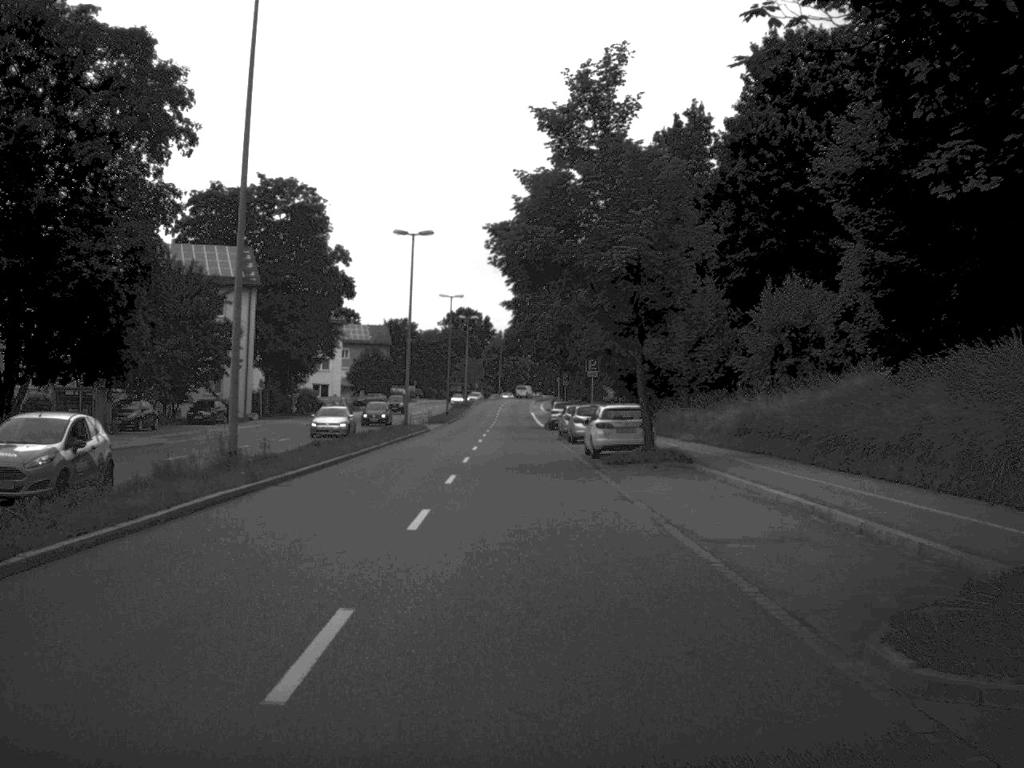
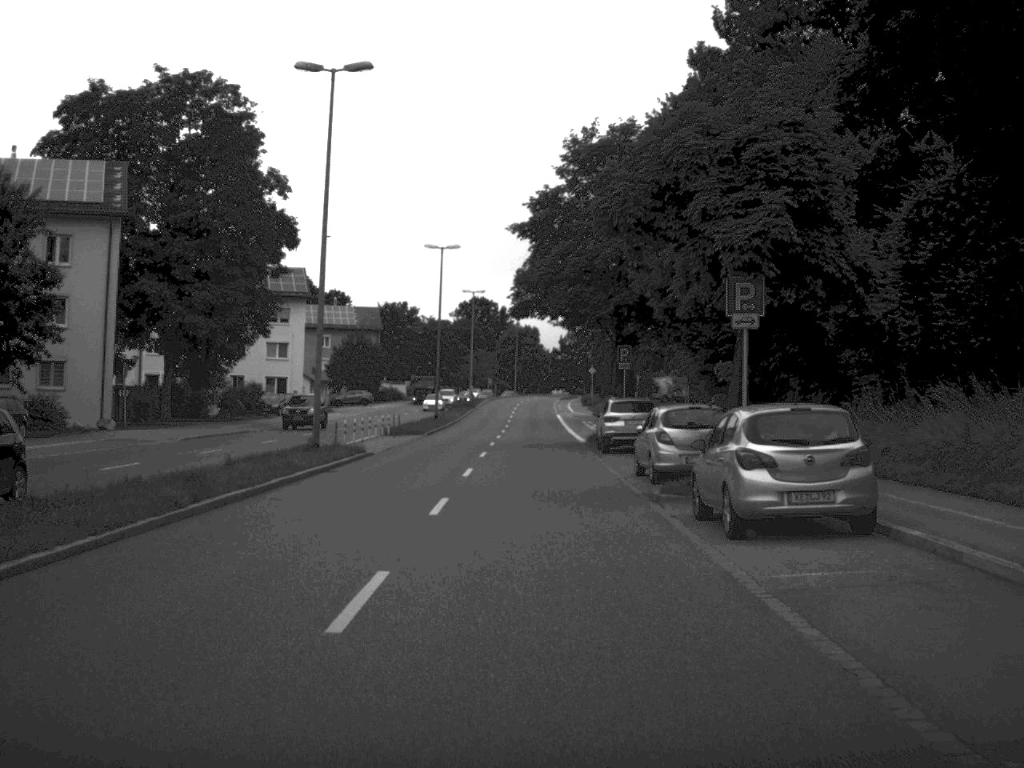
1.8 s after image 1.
(-0.3, +33.4) m; -1°
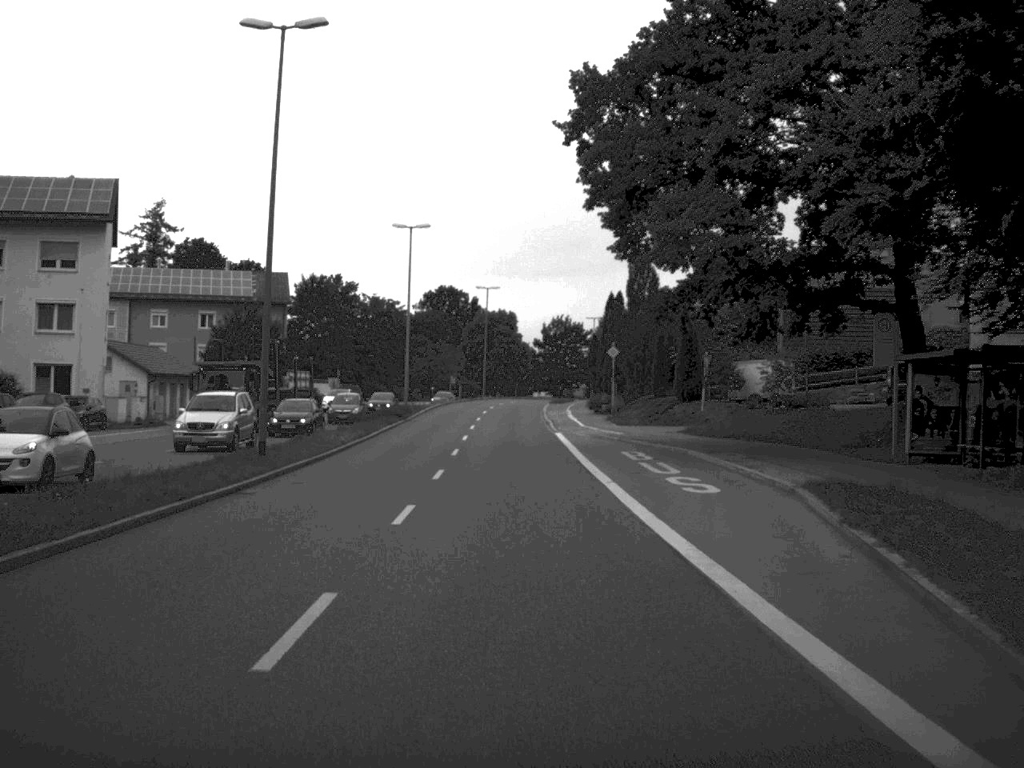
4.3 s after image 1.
(+0.2, +45.3) m; +1°
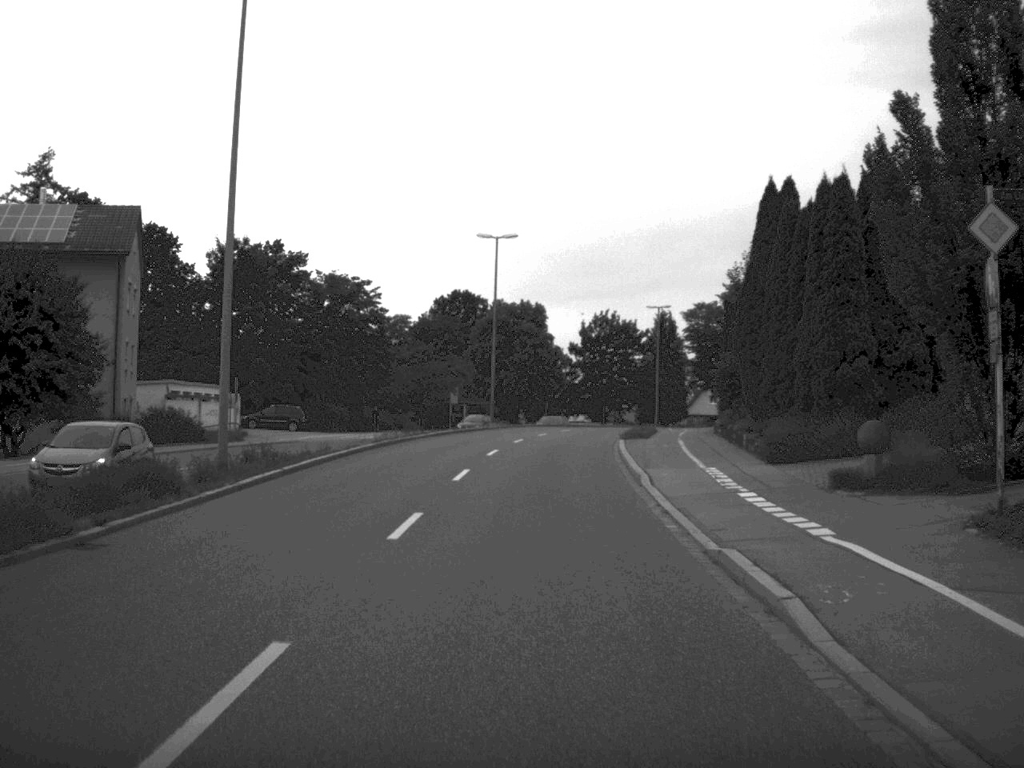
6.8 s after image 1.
(-0.6, +46.8) m; -1°
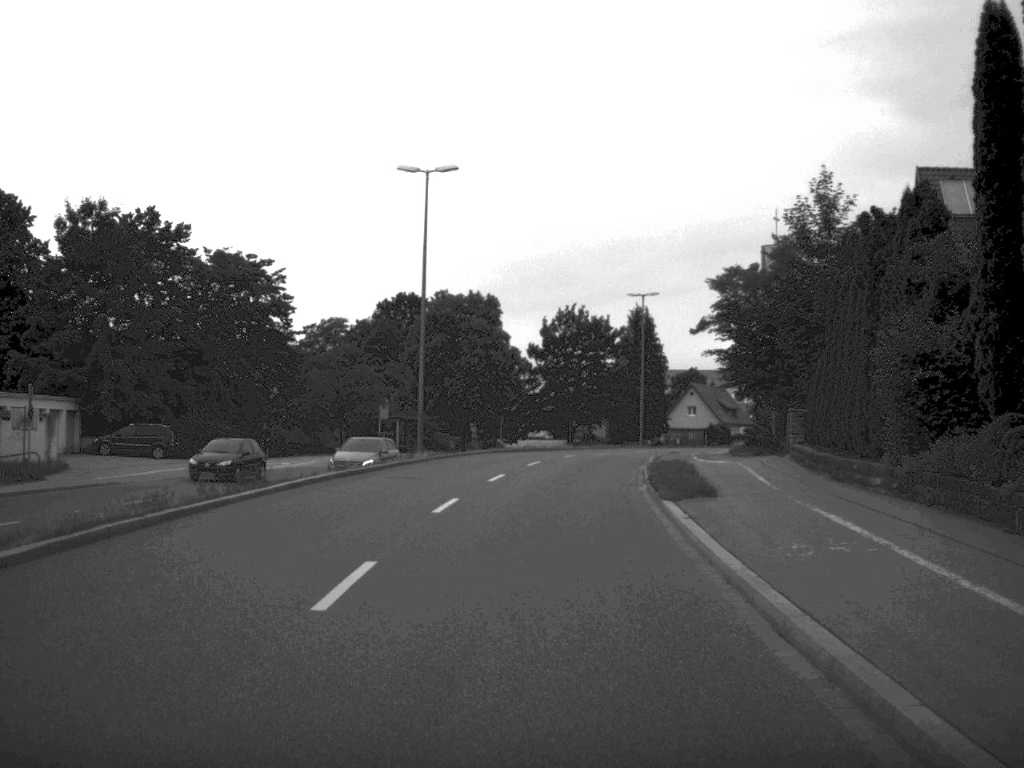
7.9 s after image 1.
(+0.3, +21.9) m; +2°
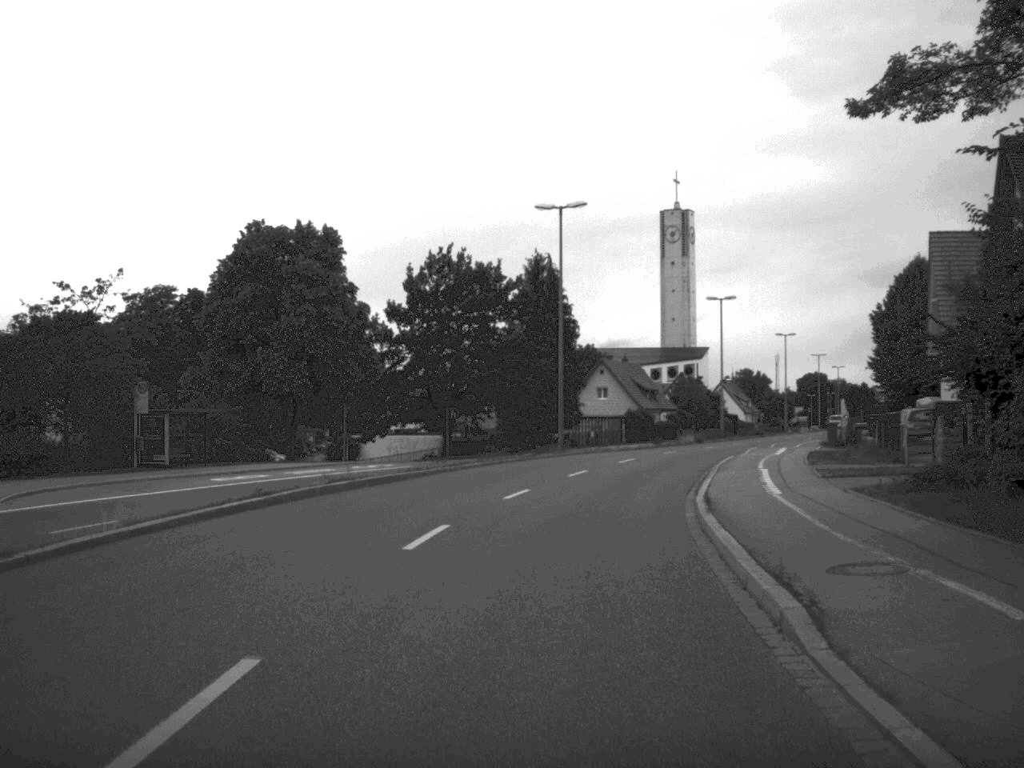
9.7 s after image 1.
(+1.2, +31.2) m; +5°
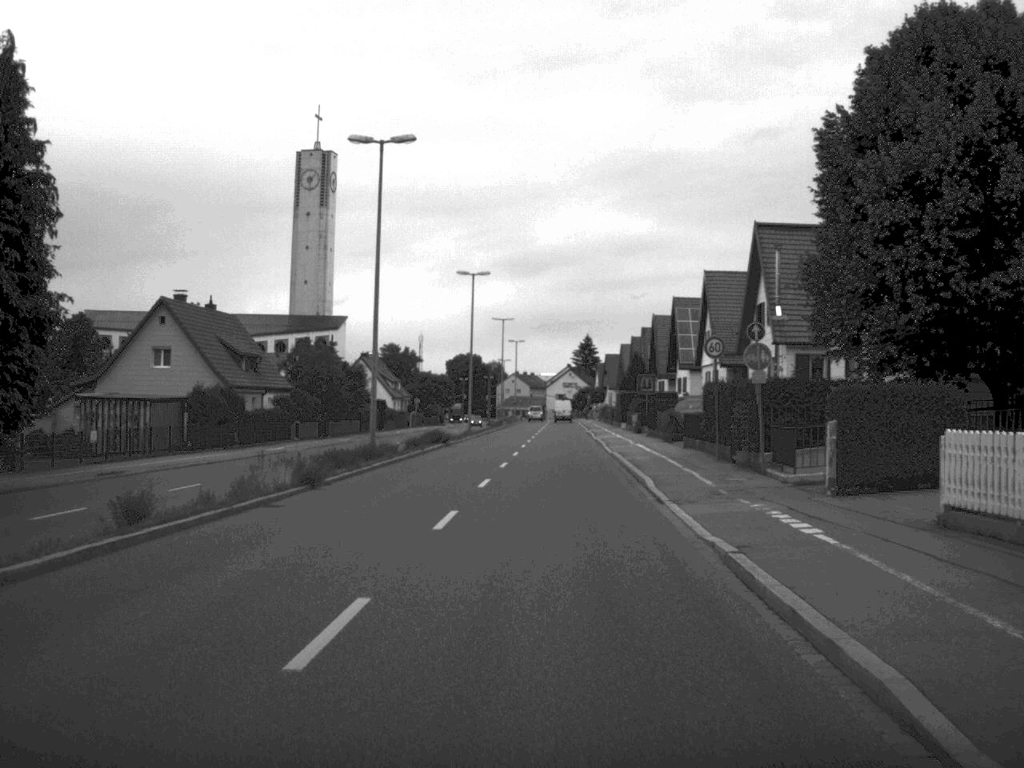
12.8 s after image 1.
(+6.9, +50.0) m; +16°
